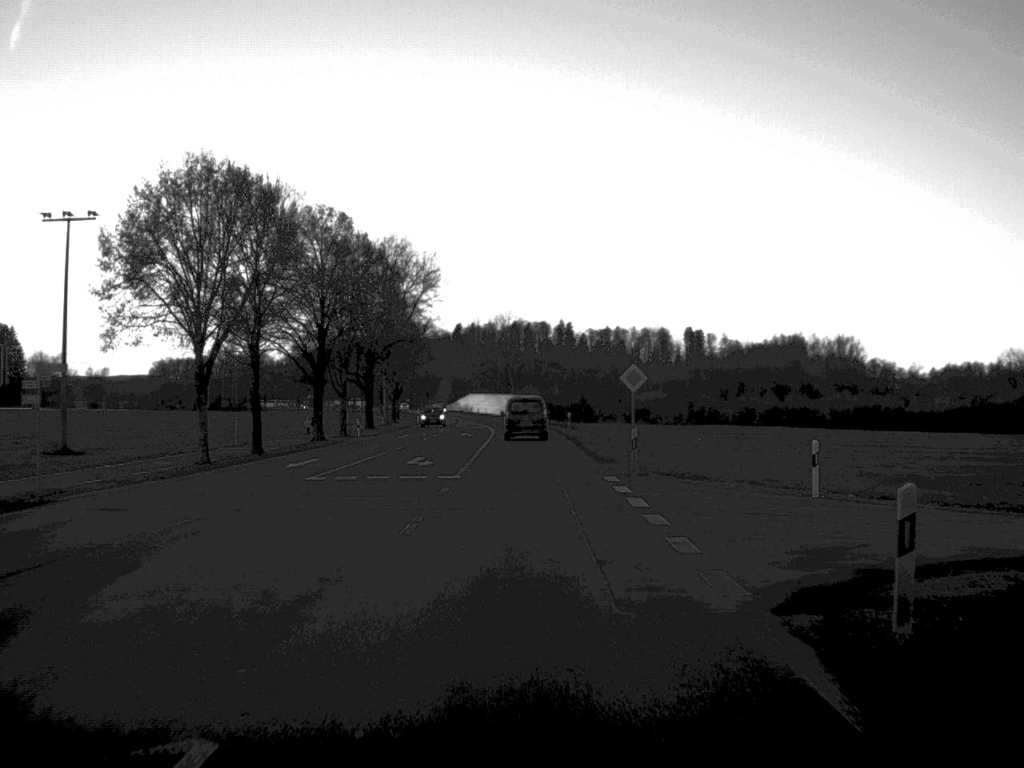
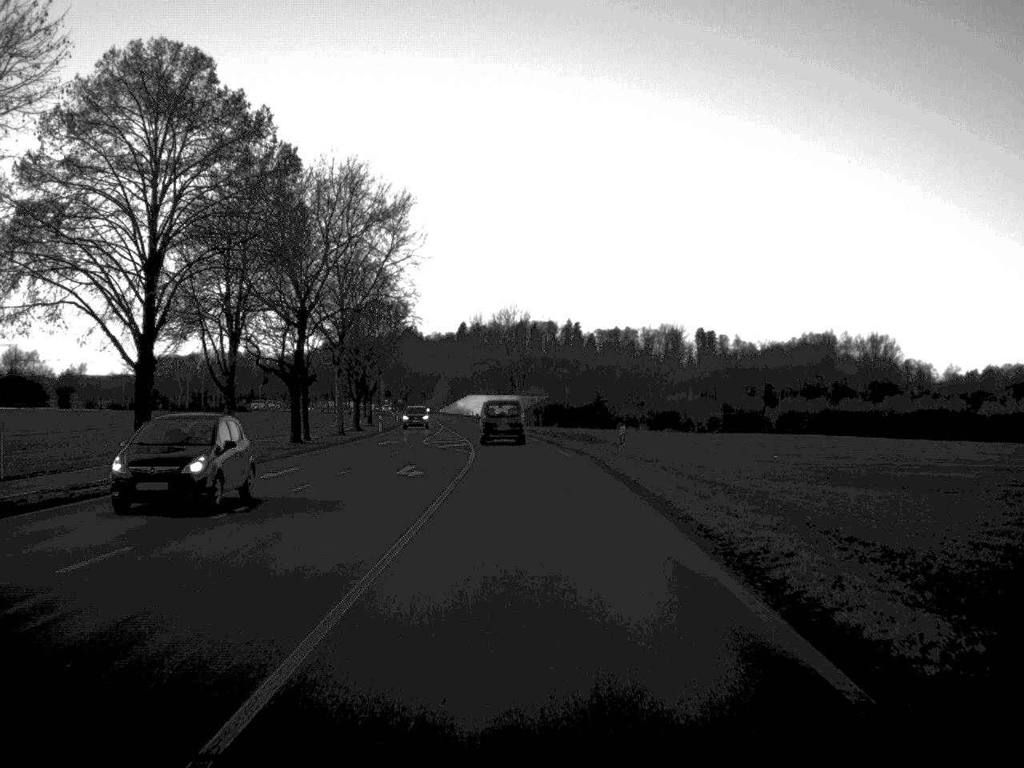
(-0.1, +33.3) m; 0°
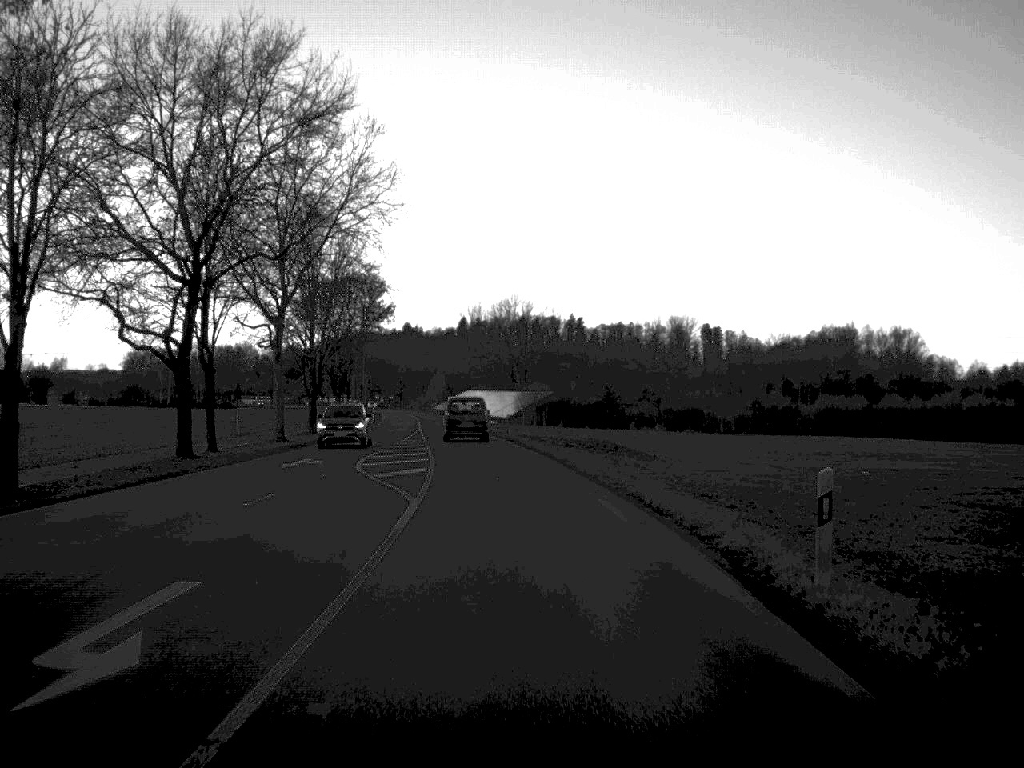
(0.0, +21.9) m; 0°
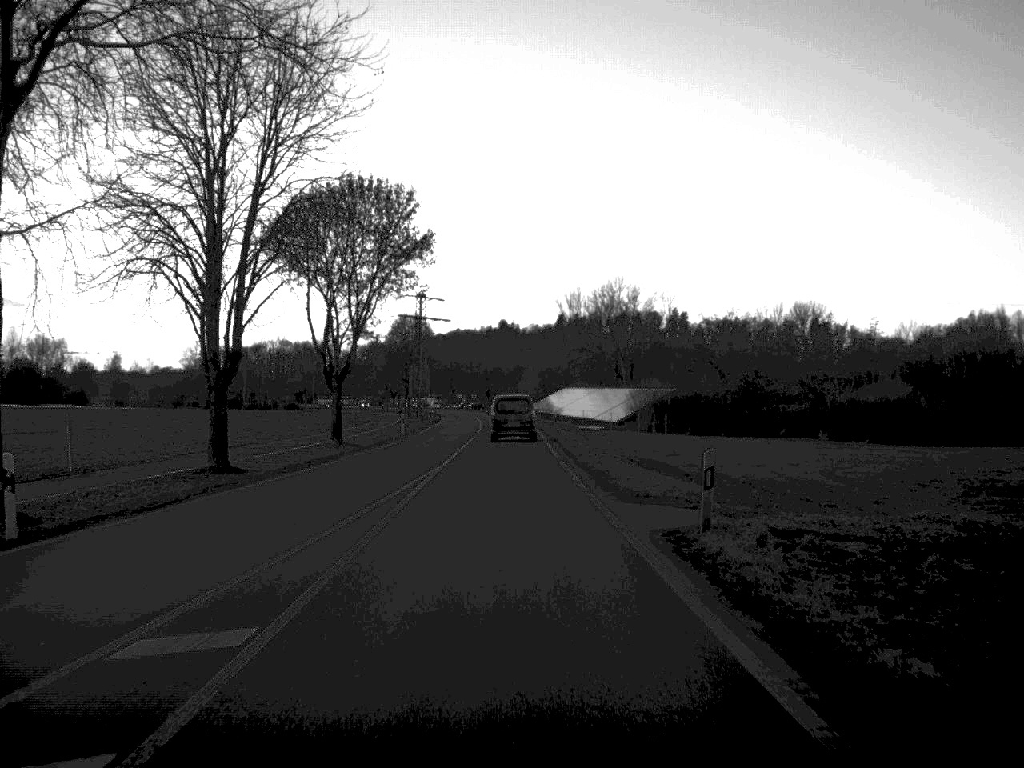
(-1.7, +44.3) m; -5°
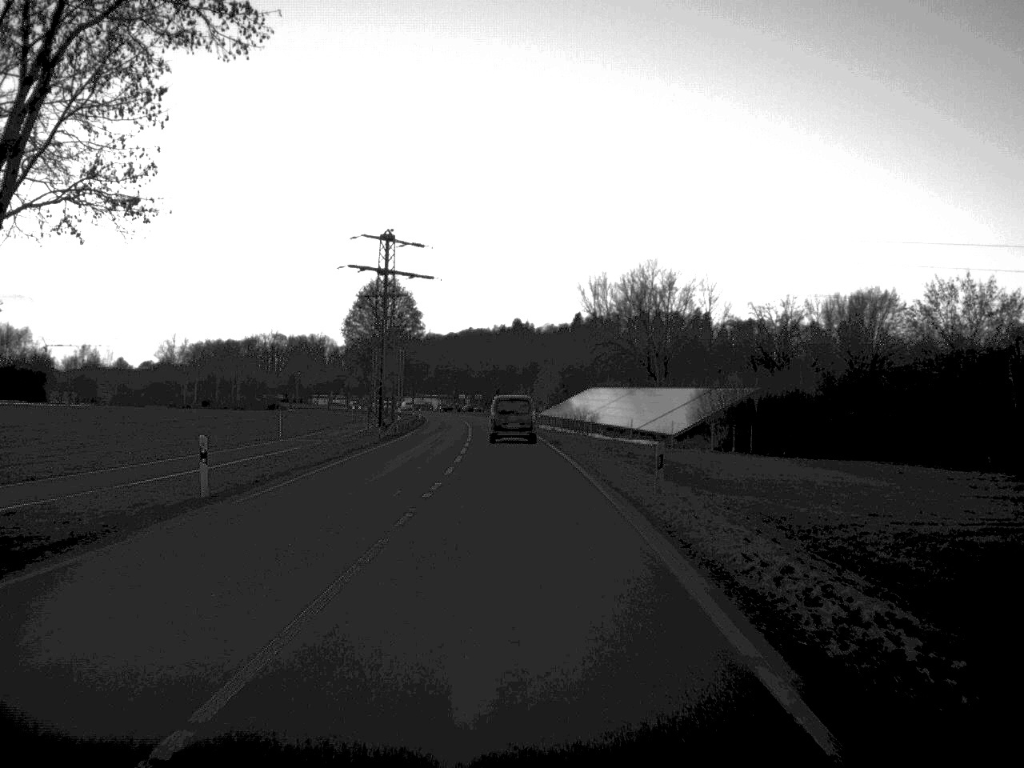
(-0.5, +43.0) m; -1°
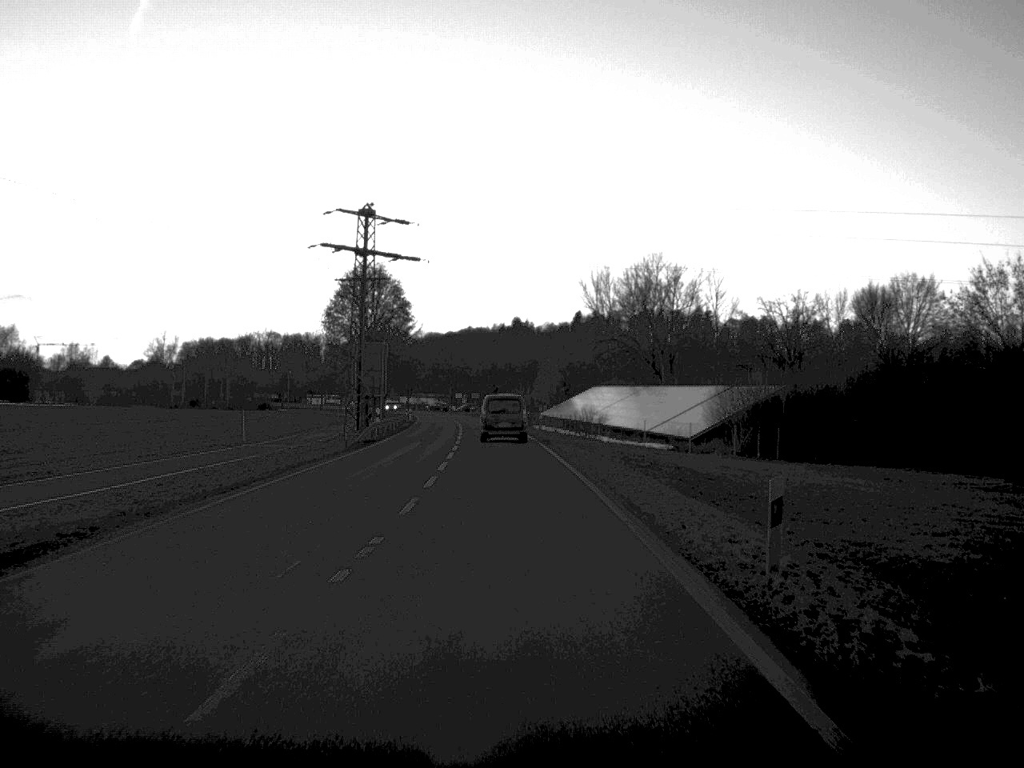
(0.0, +10.0) m; 0°
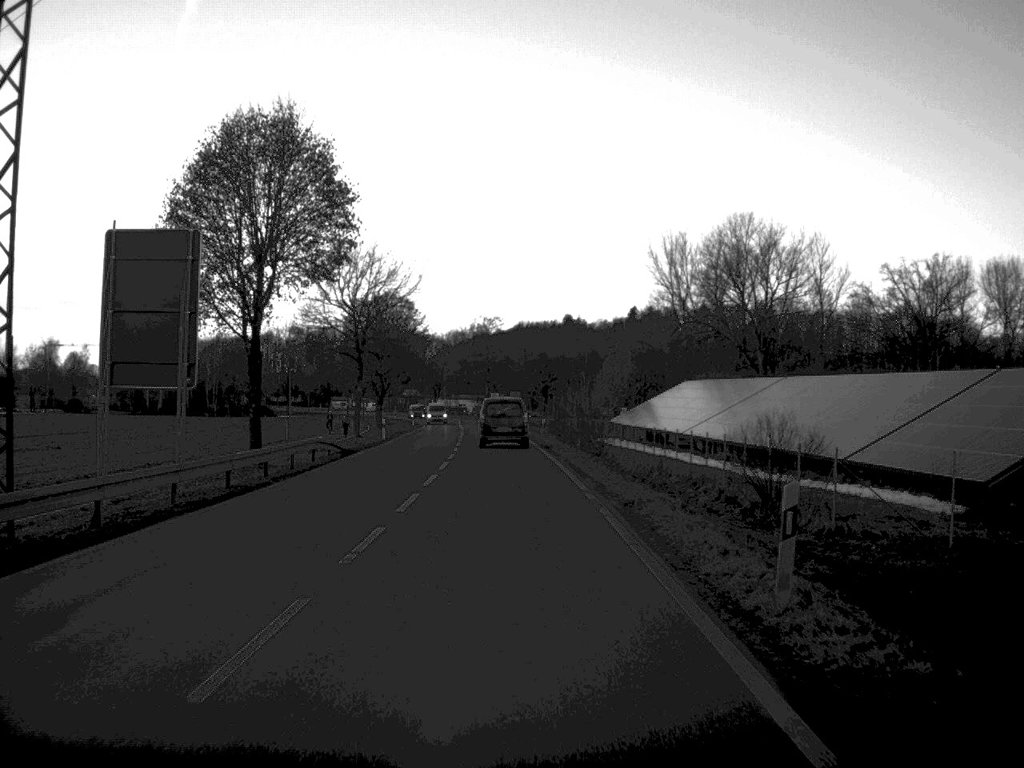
(-1.0, +51.8) m; -2°
